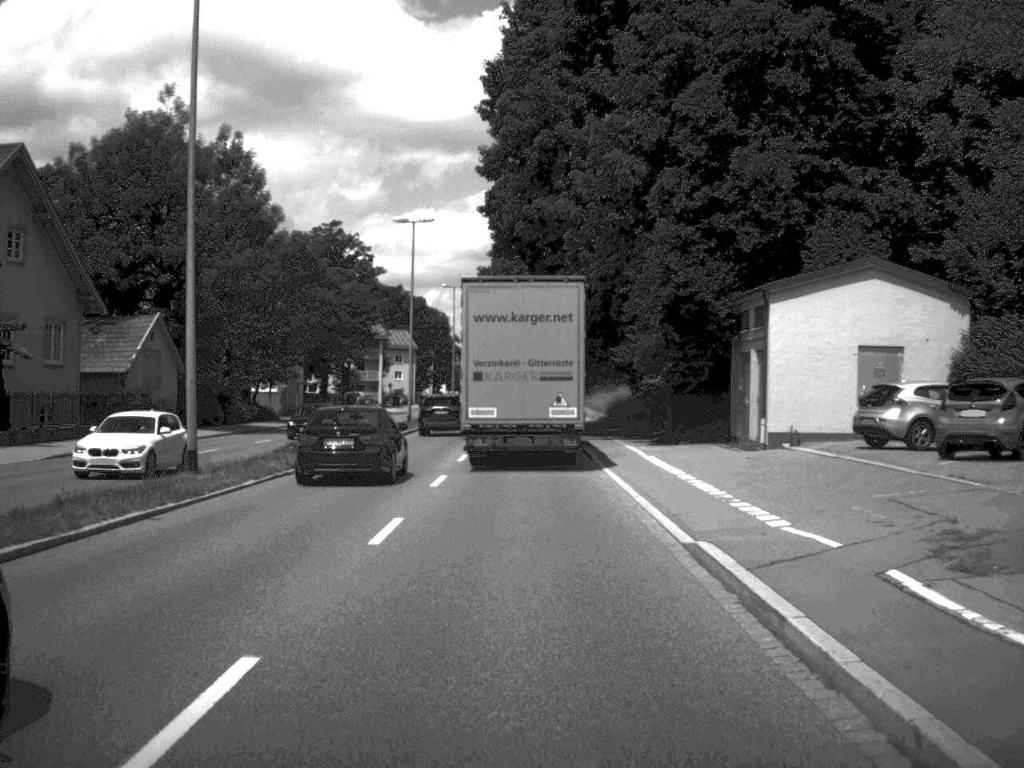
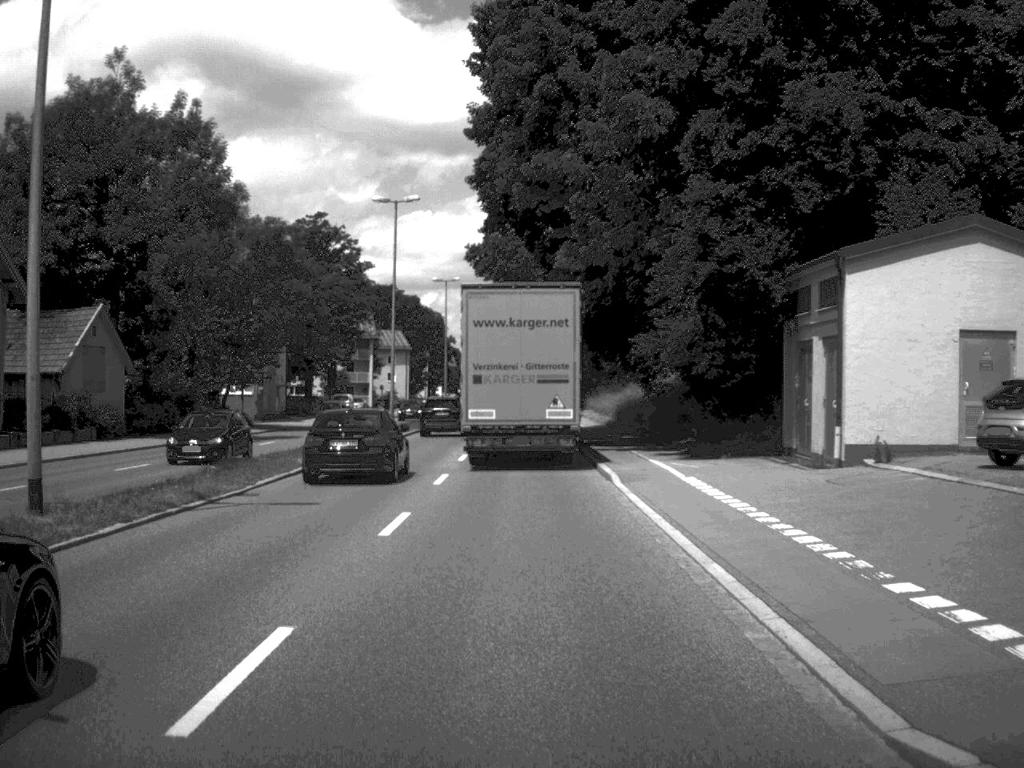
(0.0, +7.6) m; 0°
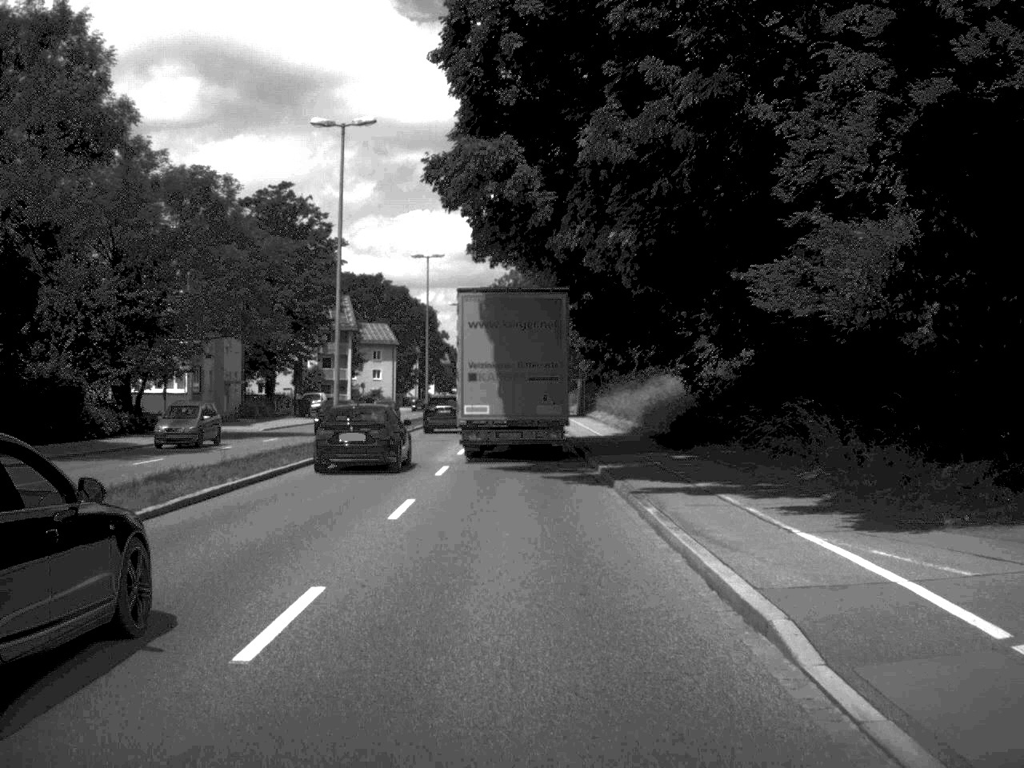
(0.0, +16.0) m; 0°
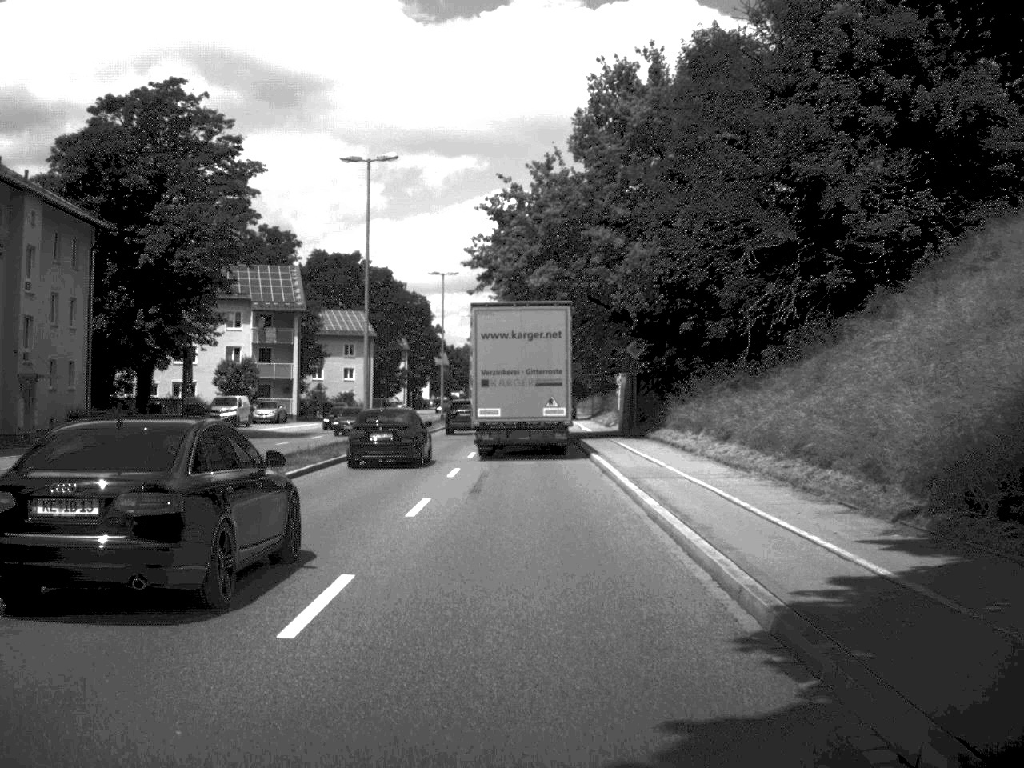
(-0.2, +34.5) m; 0°
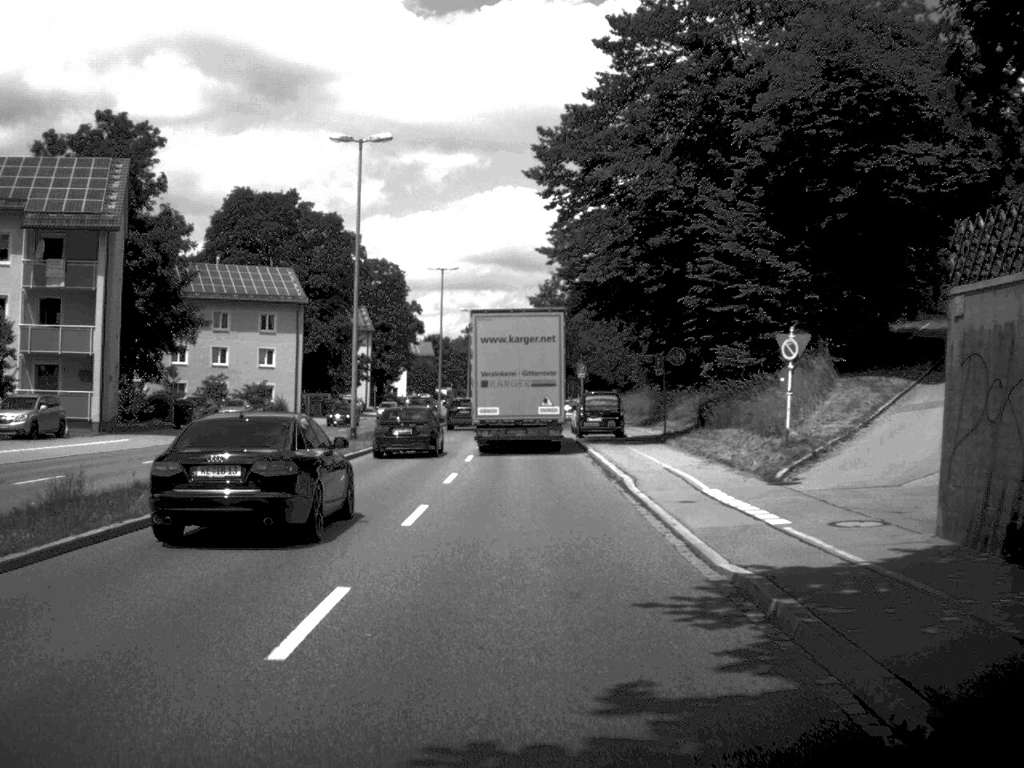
(-0.1, +45.0) m; 0°
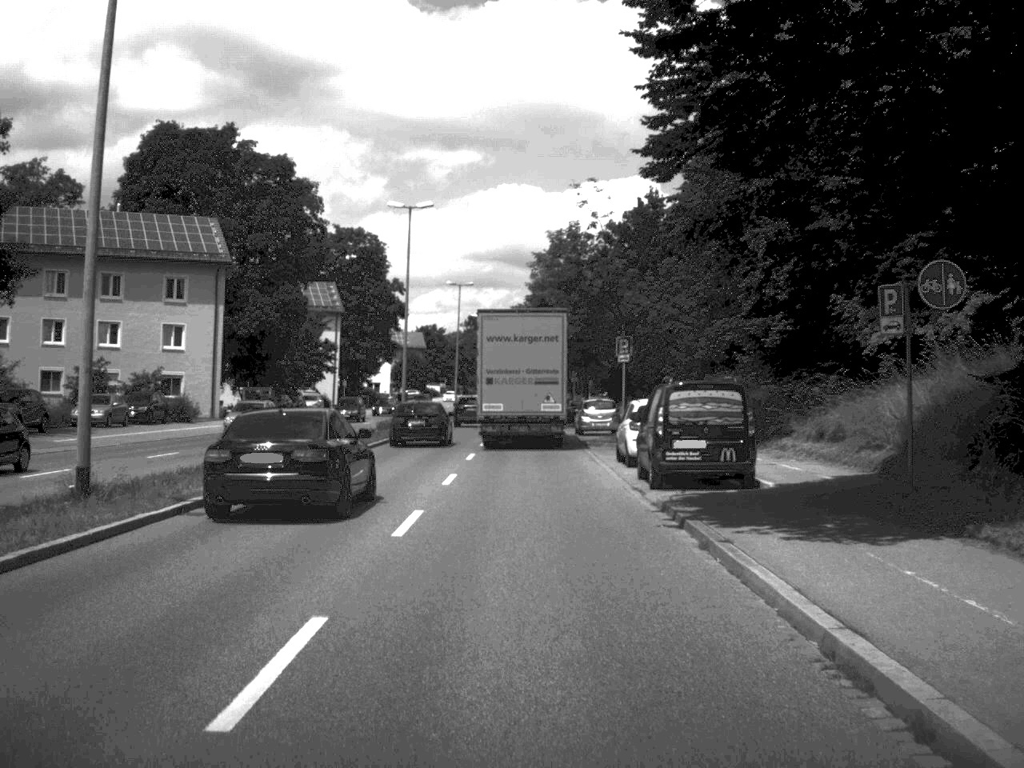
(-0.1, +26.6) m; 0°
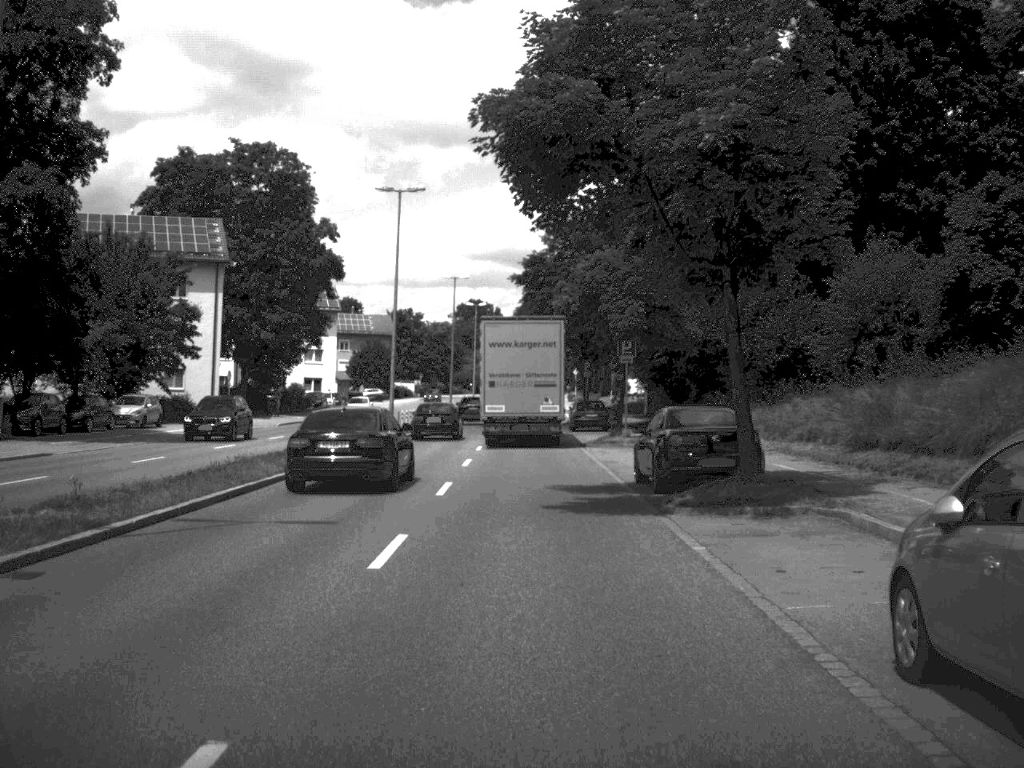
(-0.1, +46.0) m; 0°
